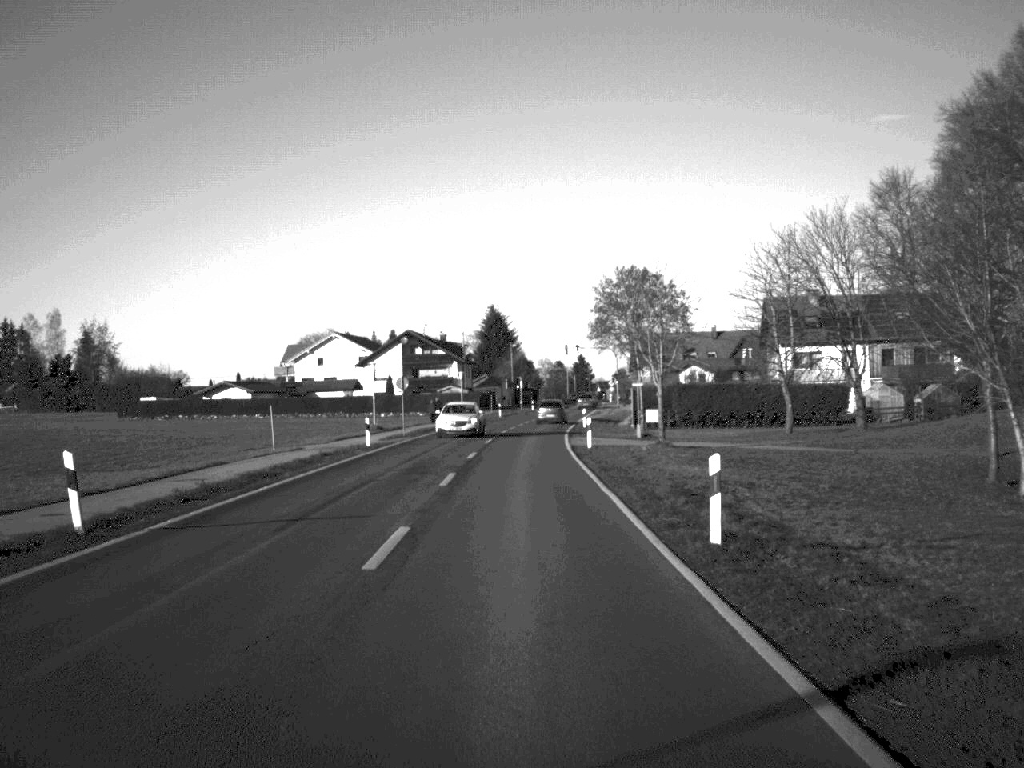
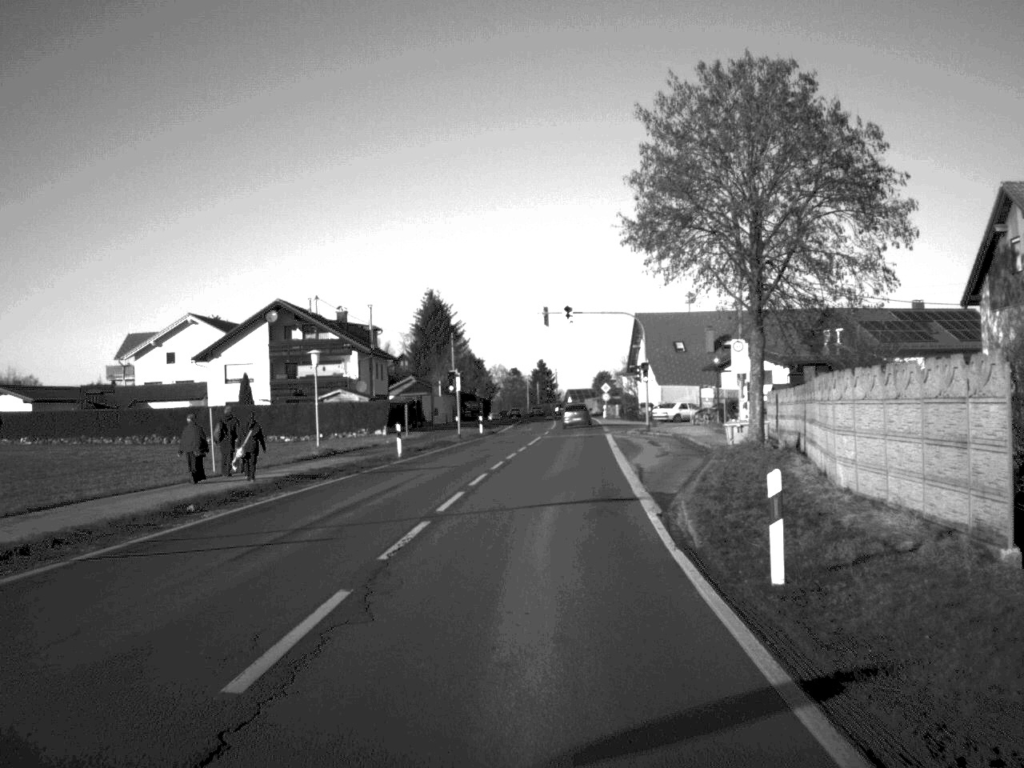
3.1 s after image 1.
(+0.4, +58.4) m; +2°
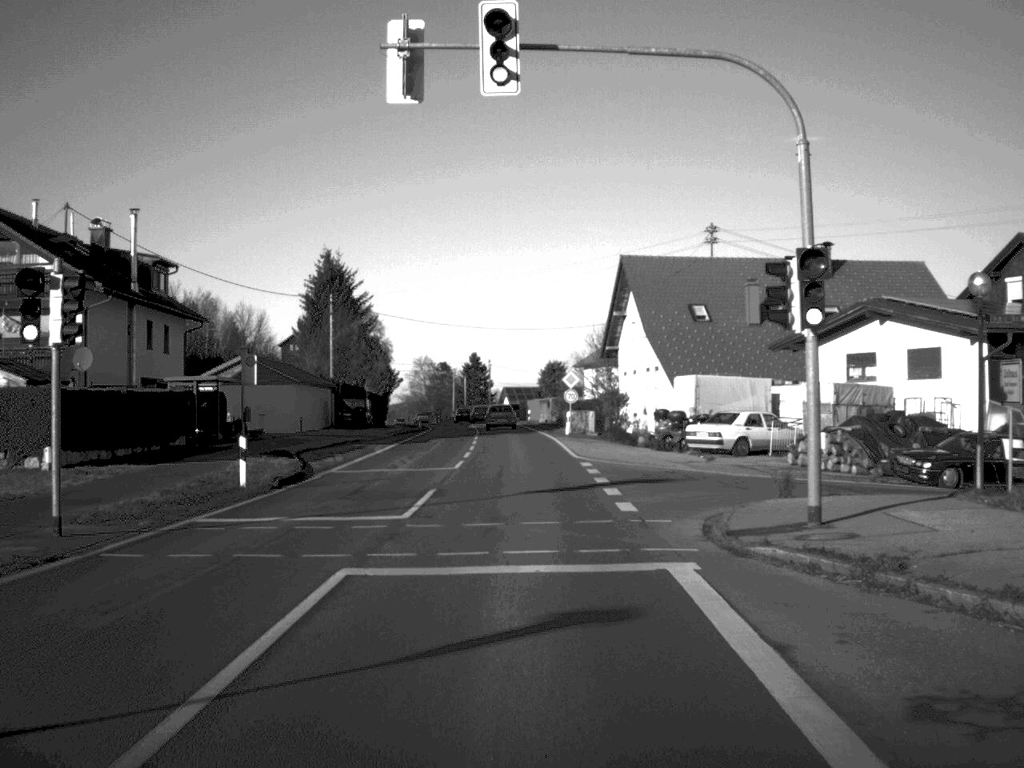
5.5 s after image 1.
(+1.6, +46.4) m; +2°
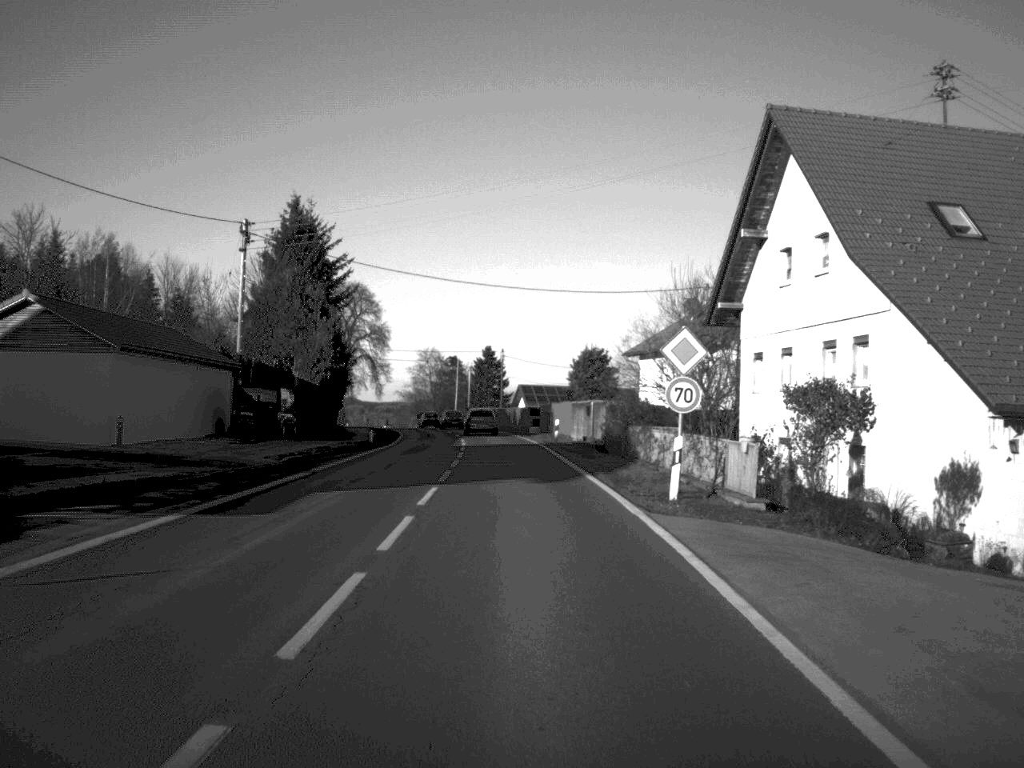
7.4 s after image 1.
(-0.3, +35.1) m; -1°
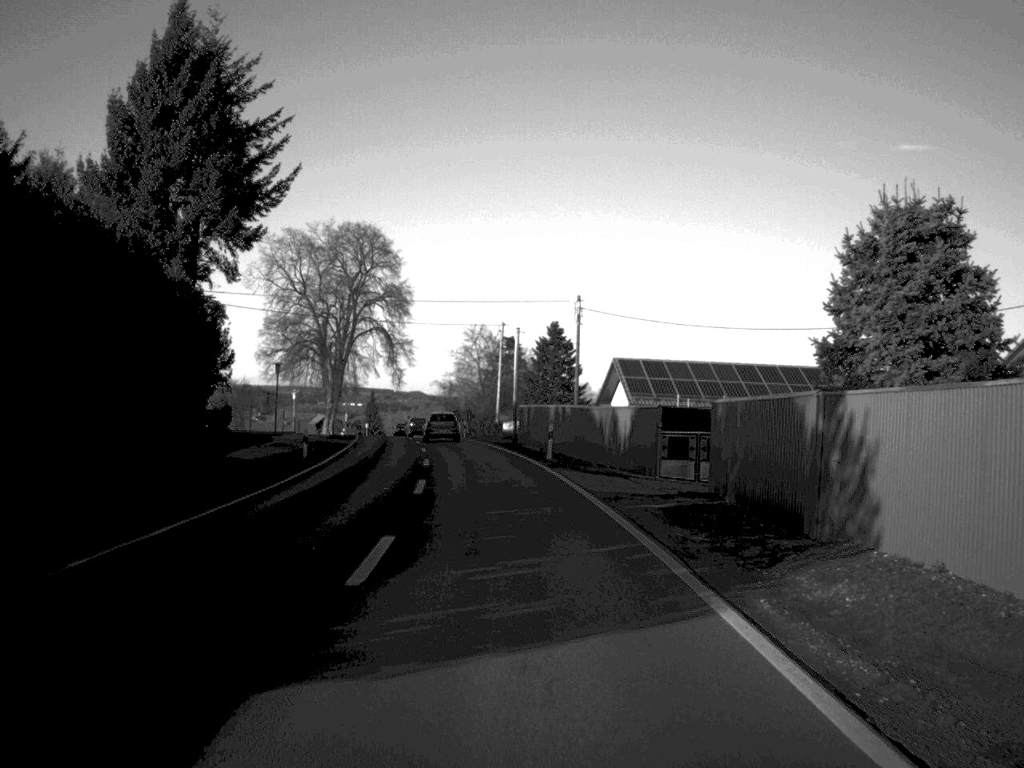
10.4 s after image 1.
(-1.4, +55.6) m; -3°
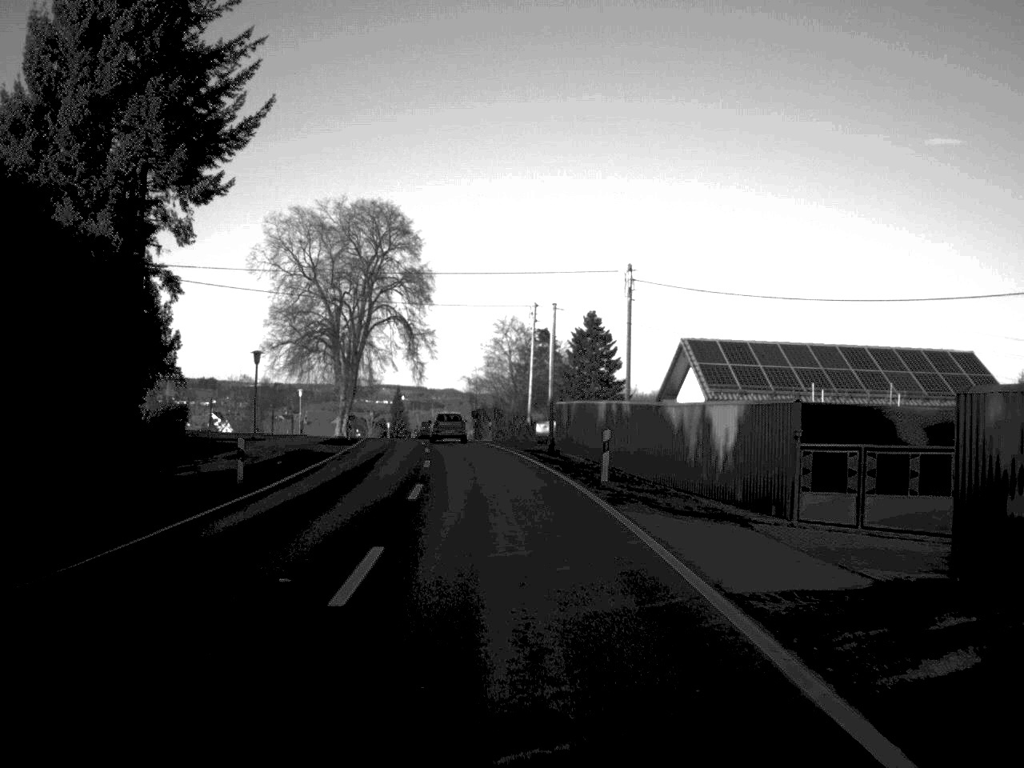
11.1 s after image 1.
(-0.2, +13.1) m; -2°
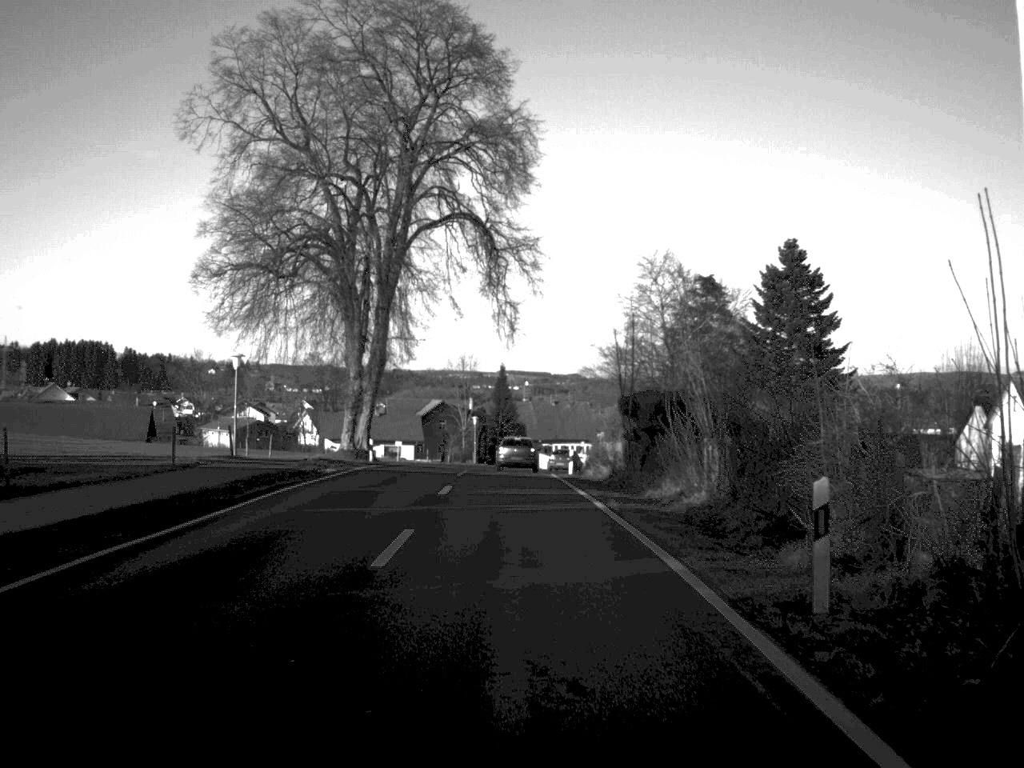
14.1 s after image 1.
(-3.1, +56.6) m; -6°
